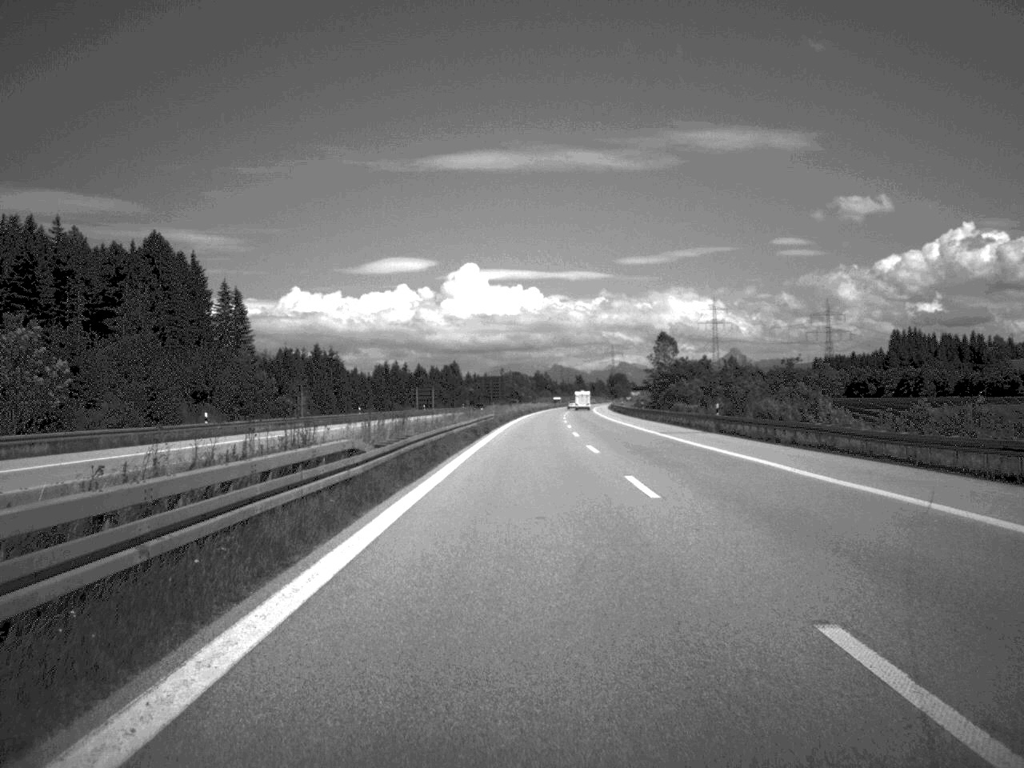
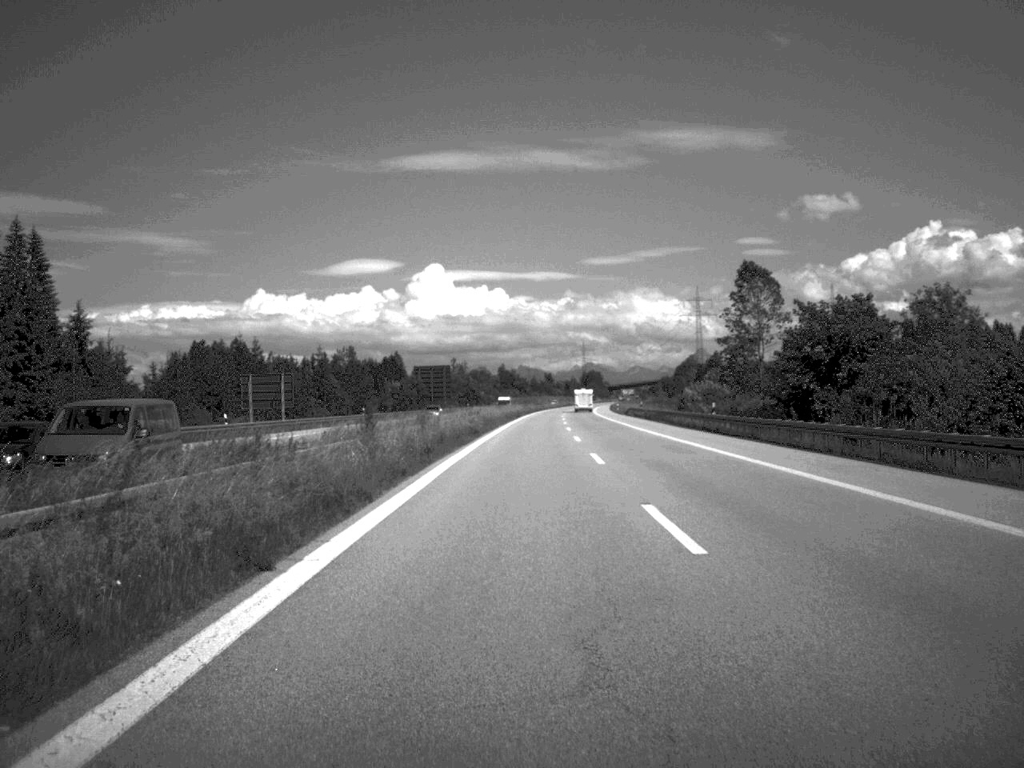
(+1.1, +96.2) m; +1°
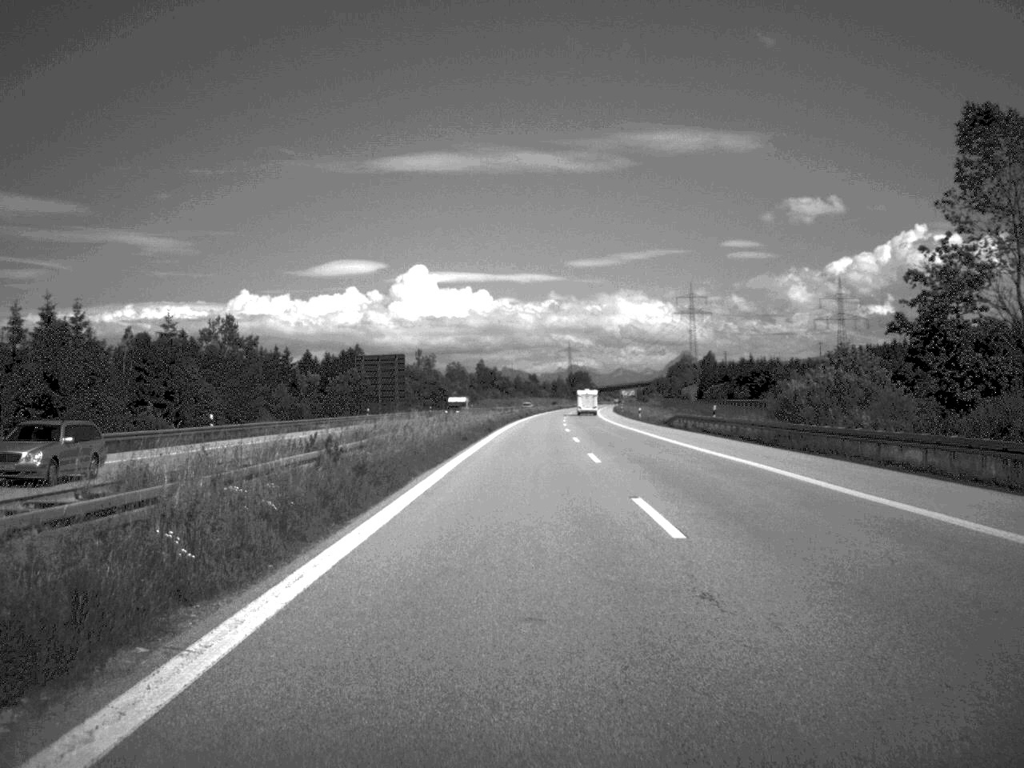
(+0.3, +51.4) m; +1°
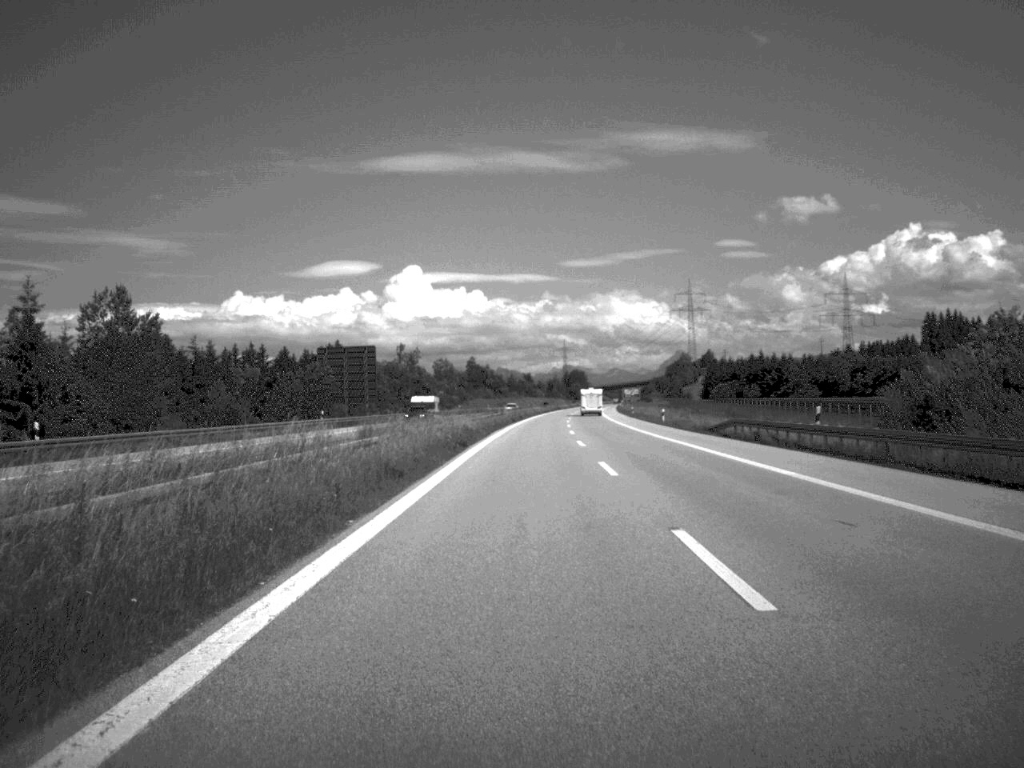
(0.0, +23.1) m; 0°
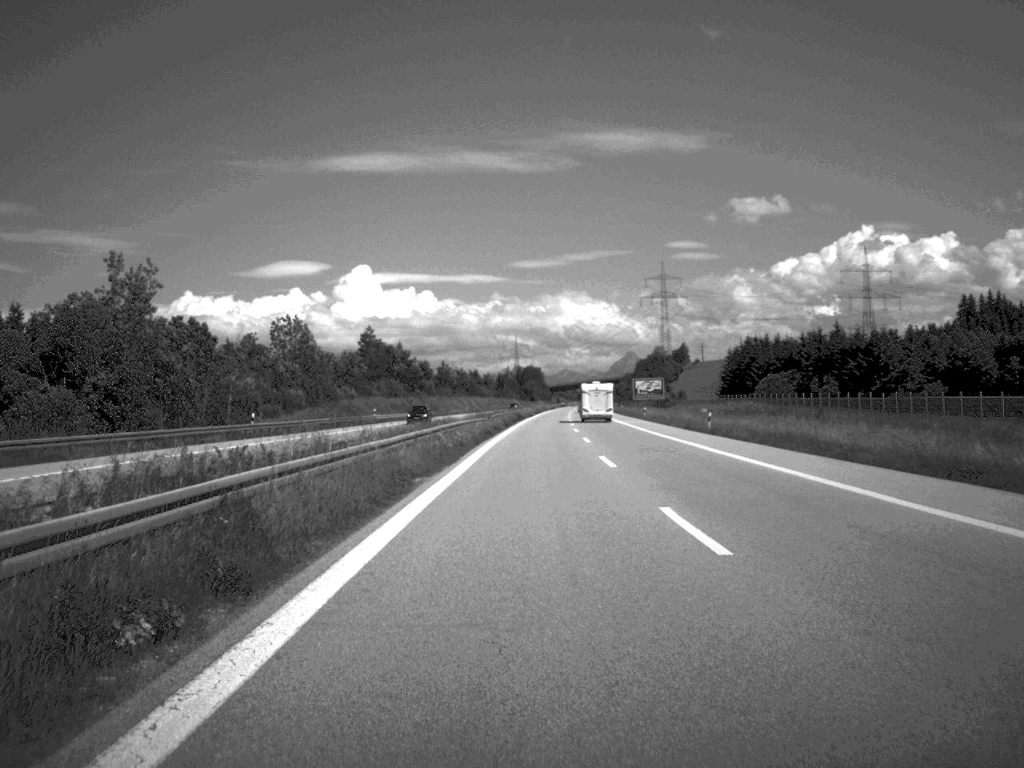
(+2.1, +120.9) m; +2°
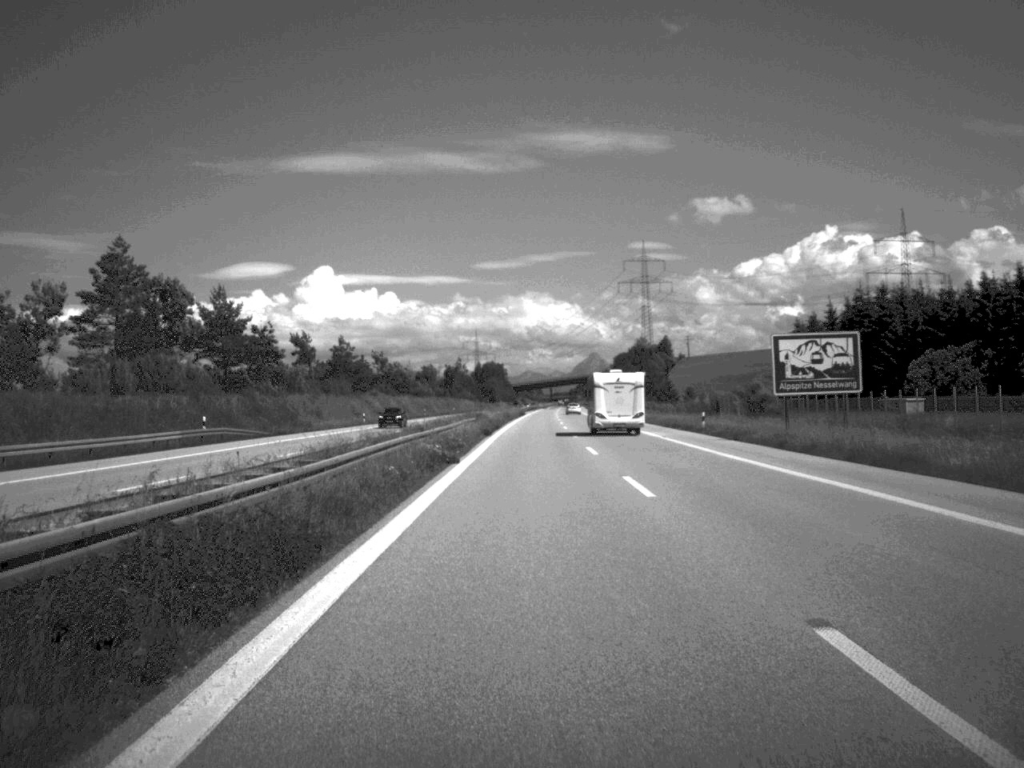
(+1.3, +98.5) m; +1°
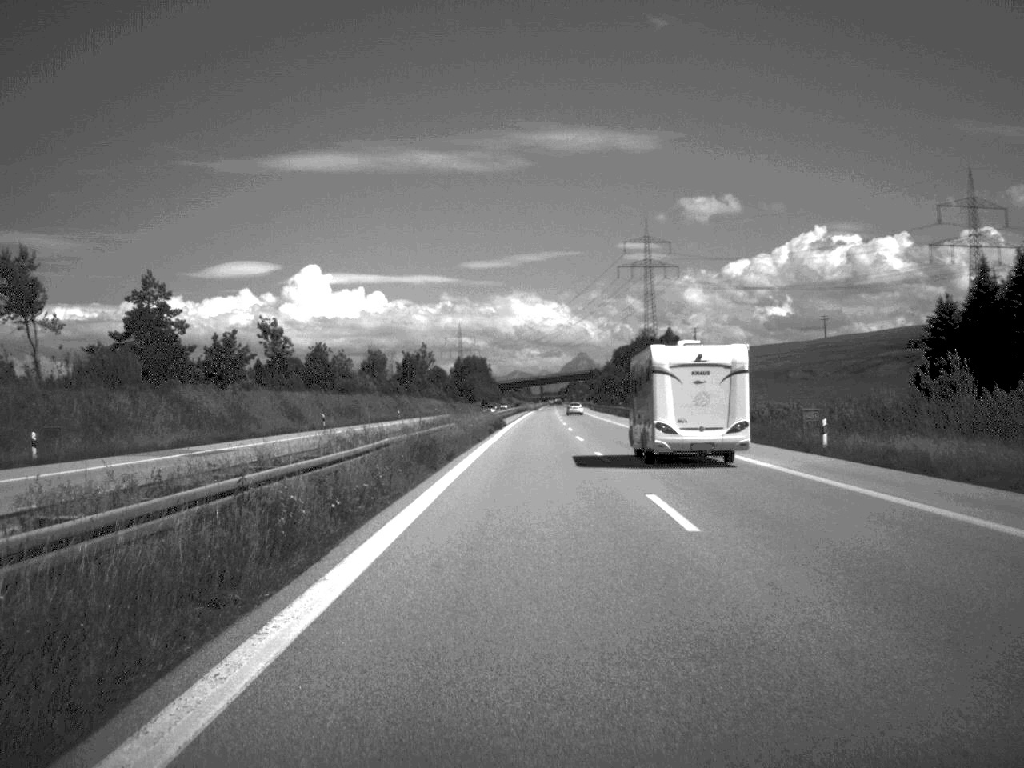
(+0.3, +76.1) m; 0°
